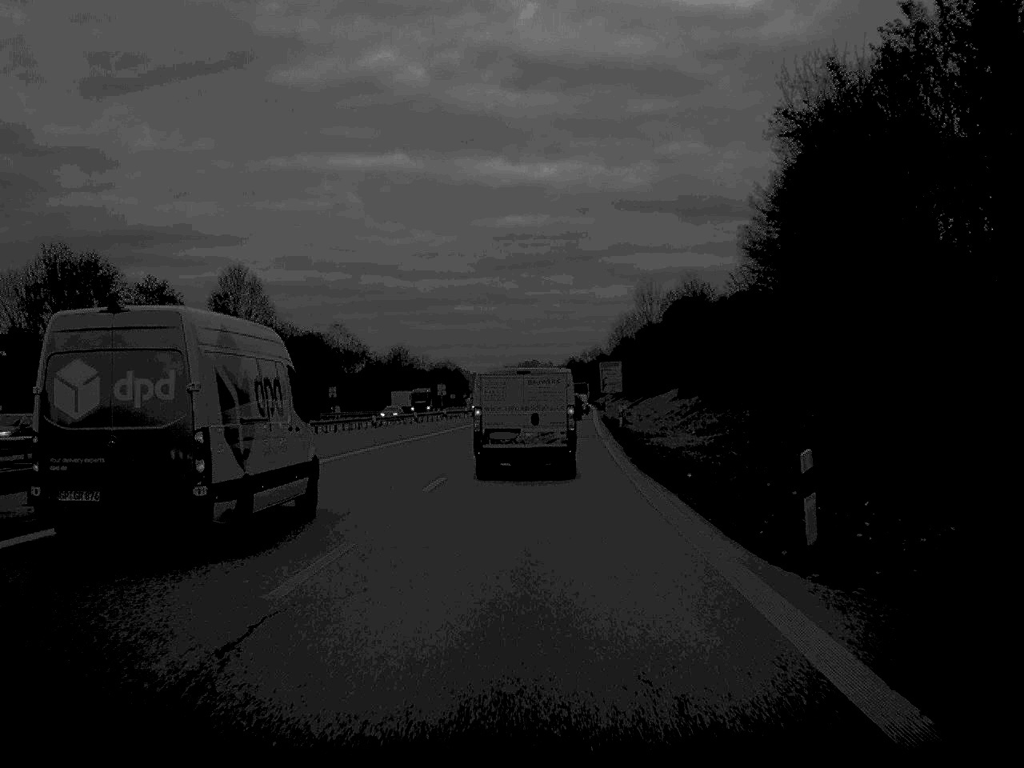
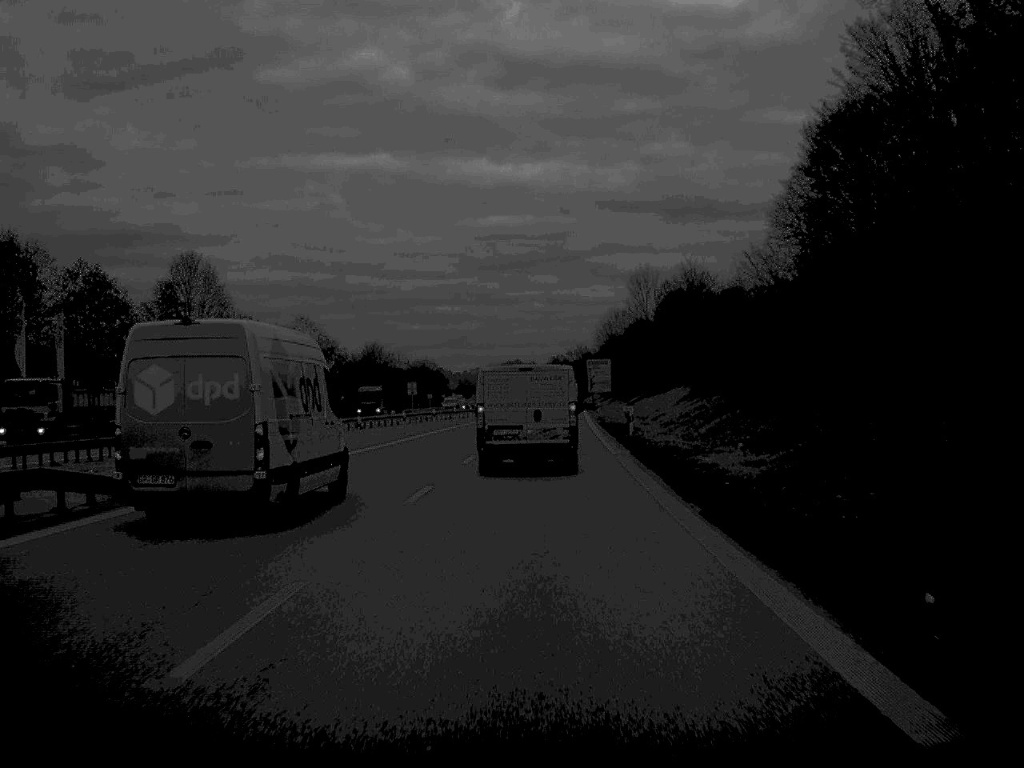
(+0.1, +15.5) m; +1°
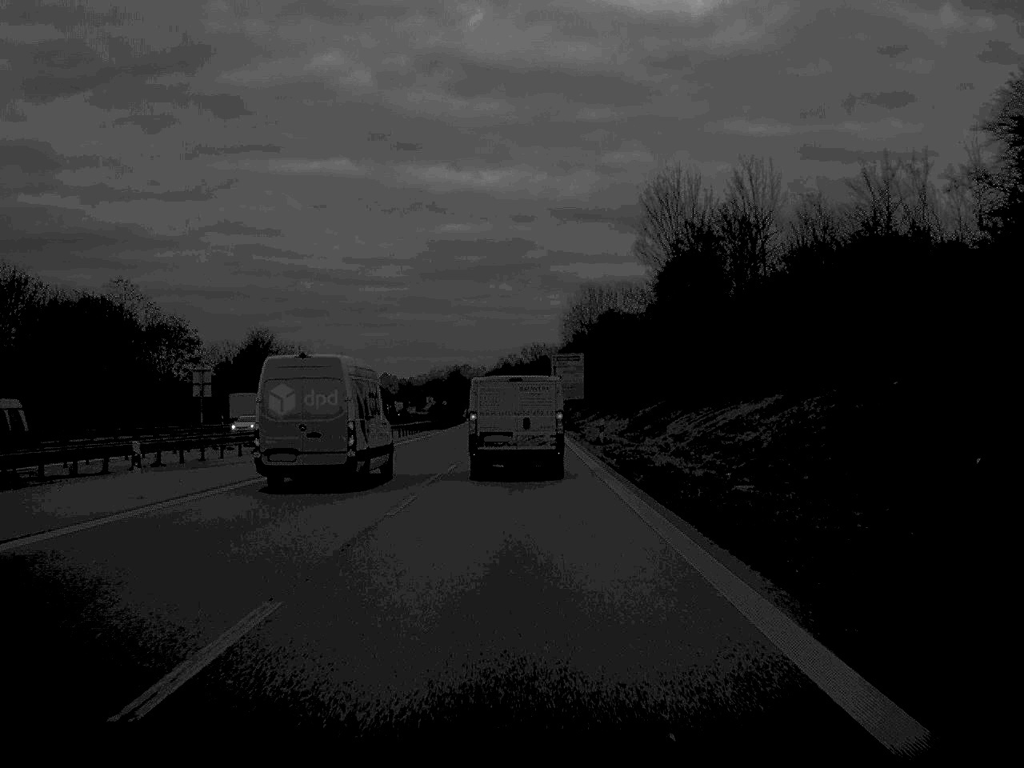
(+1.3, +60.8) m; +2°
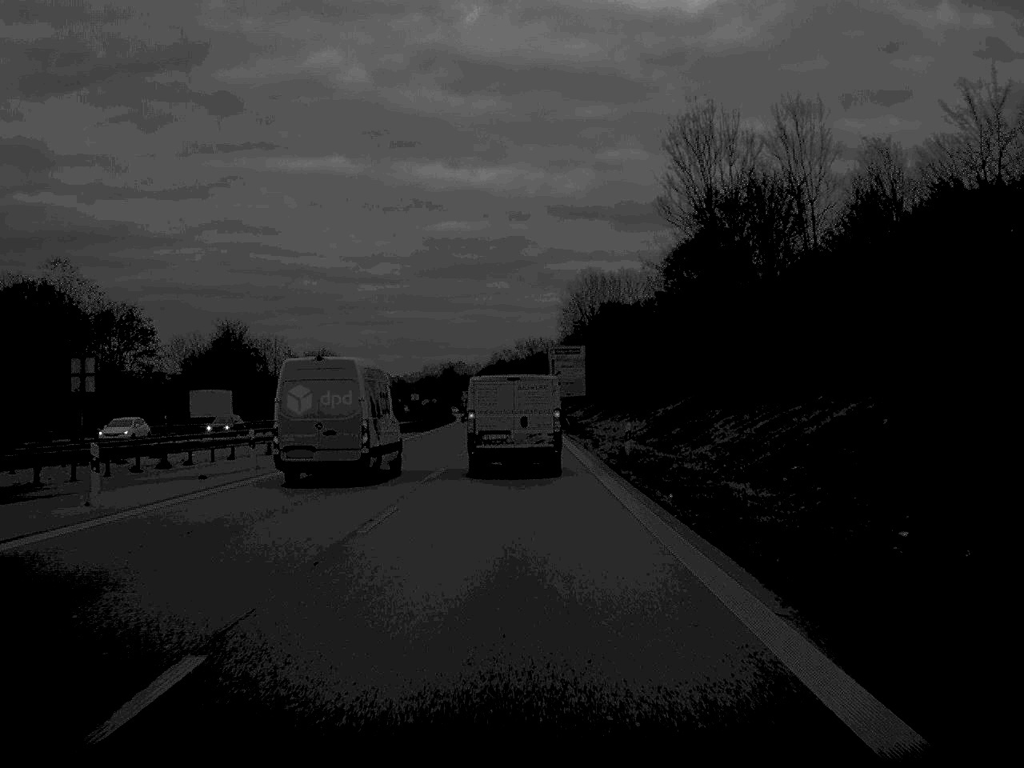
(0.0, +14.6) m; 0°
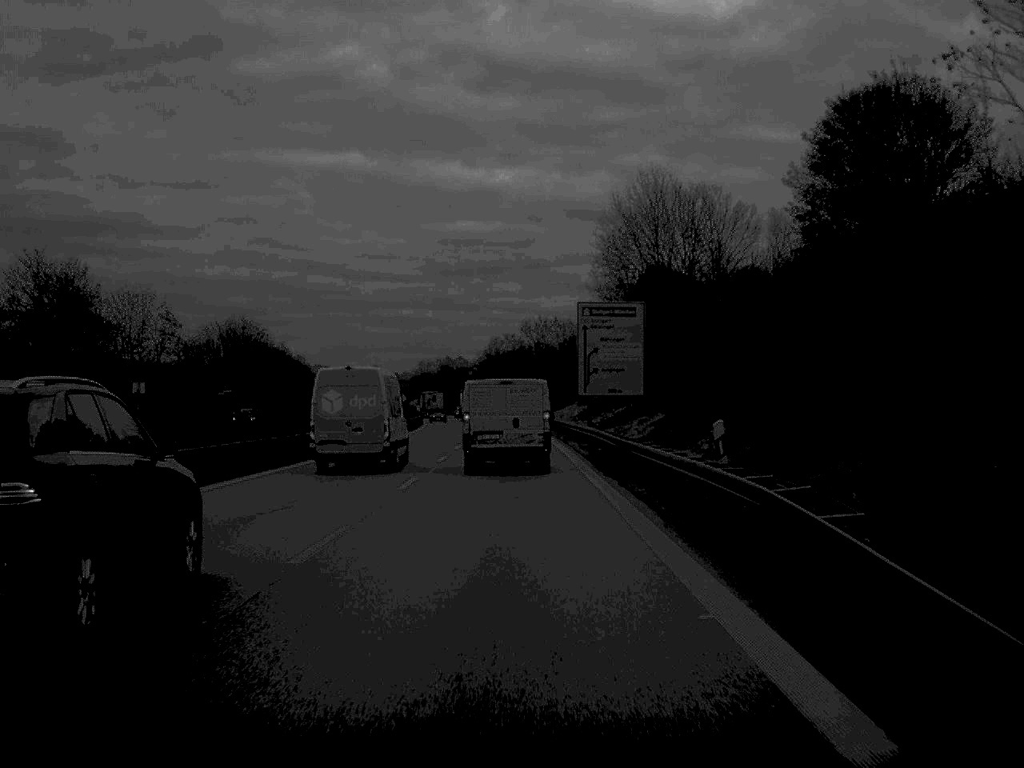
(0.0, +63.0) m; 0°
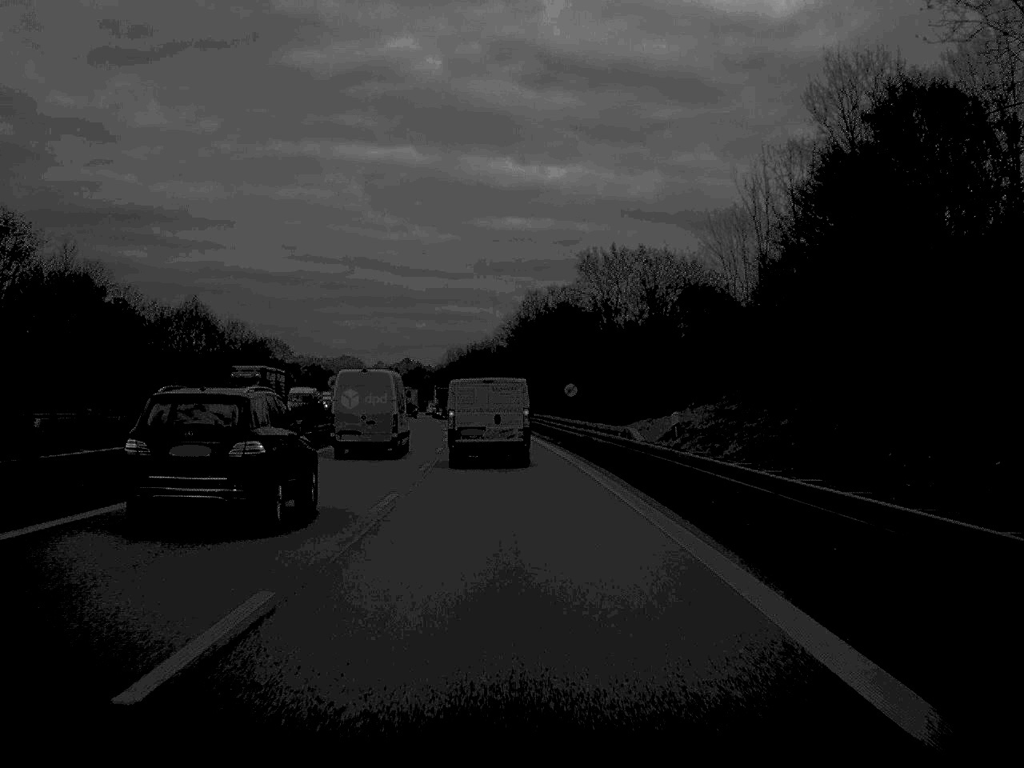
(-1.3, +78.5) m; -2°
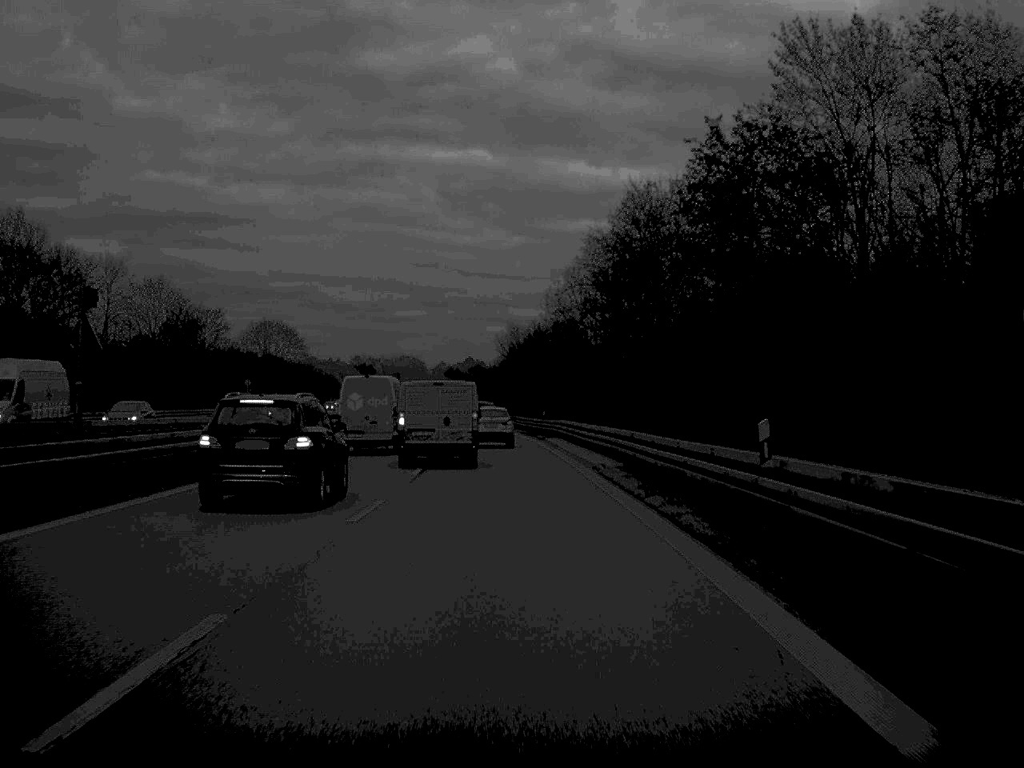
(-1.6, +61.2) m; -3°
